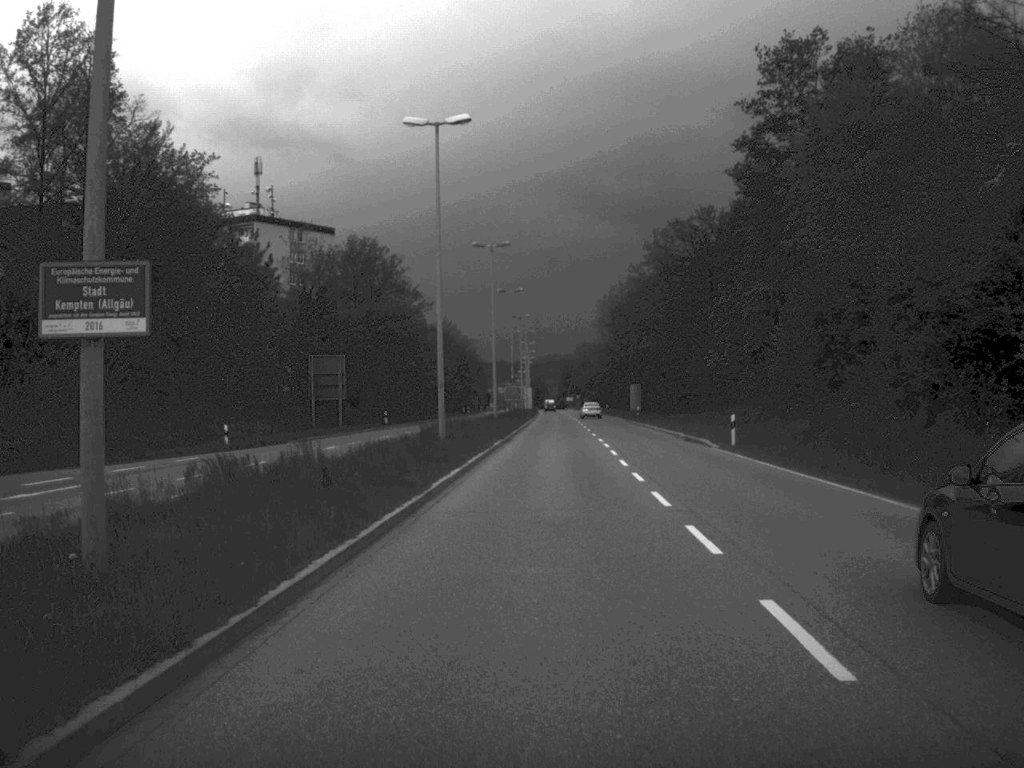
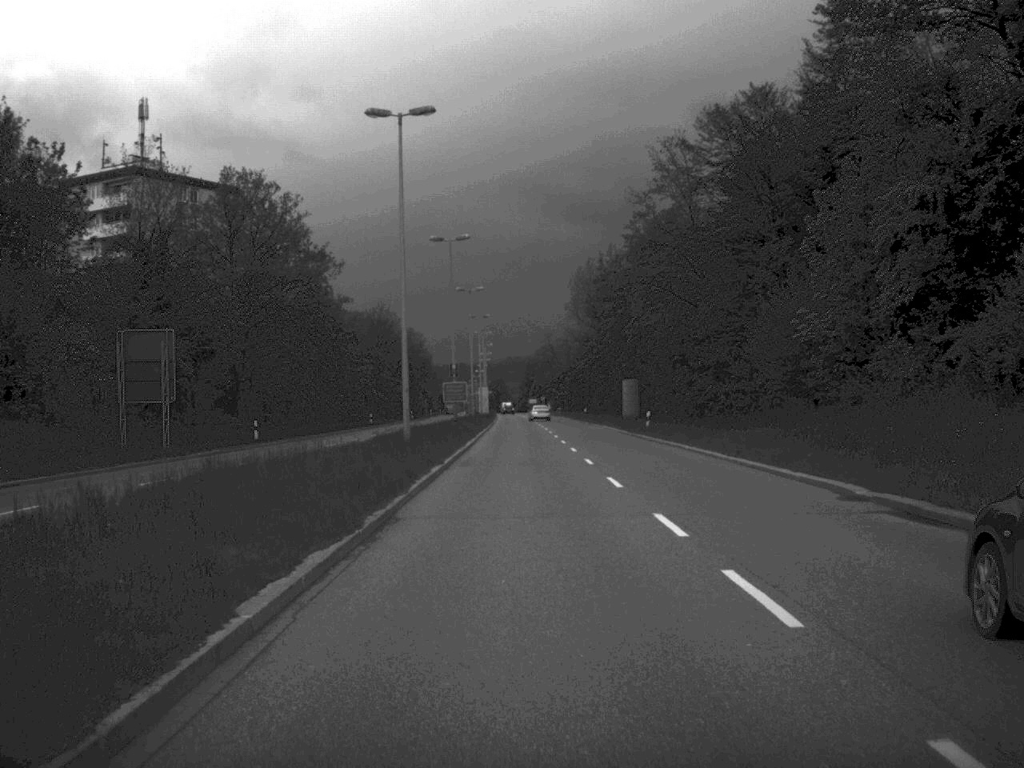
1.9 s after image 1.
(+0.5, +33.4) m; +2°
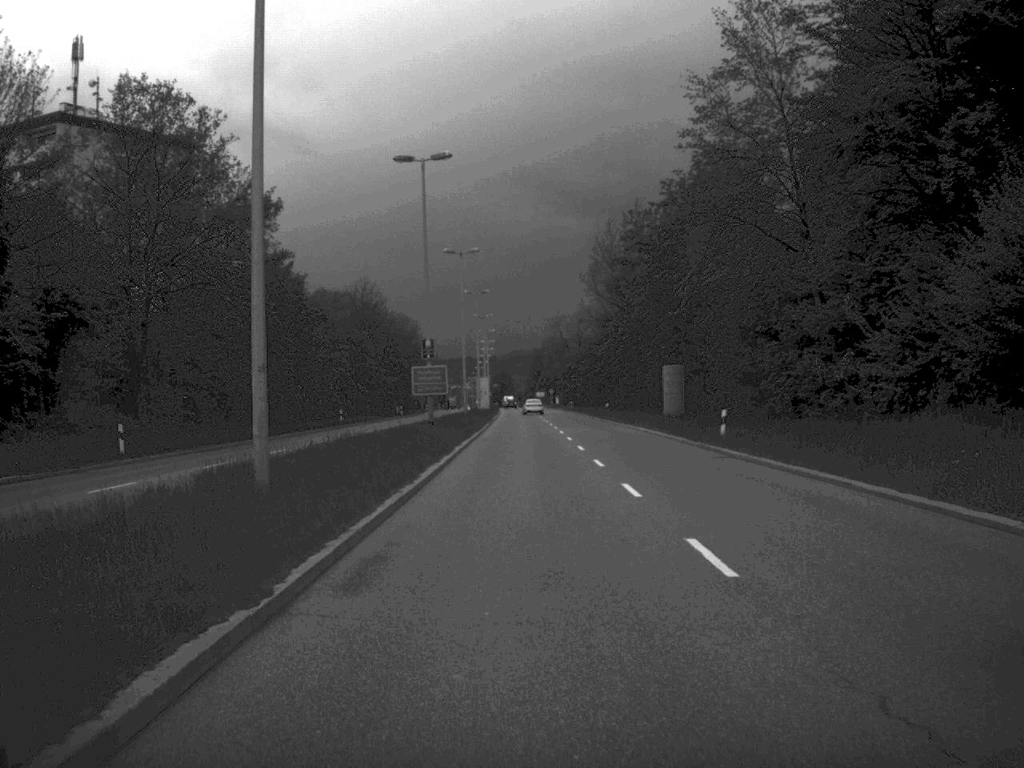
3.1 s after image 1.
(-0.1, +21.2) m; 0°
